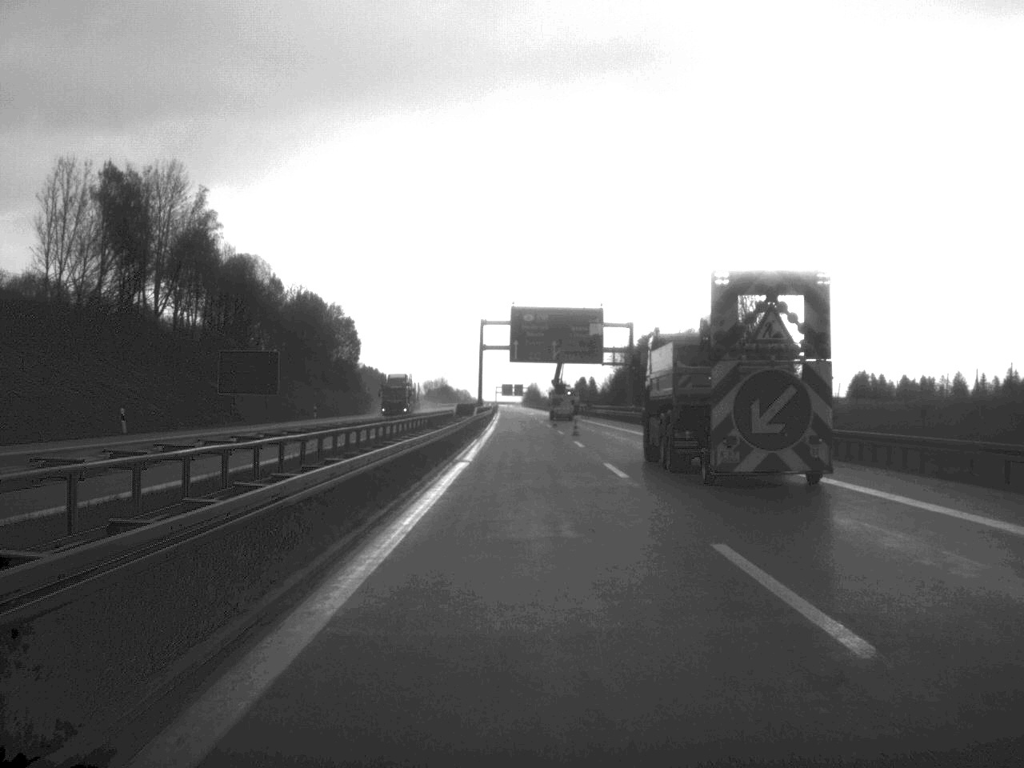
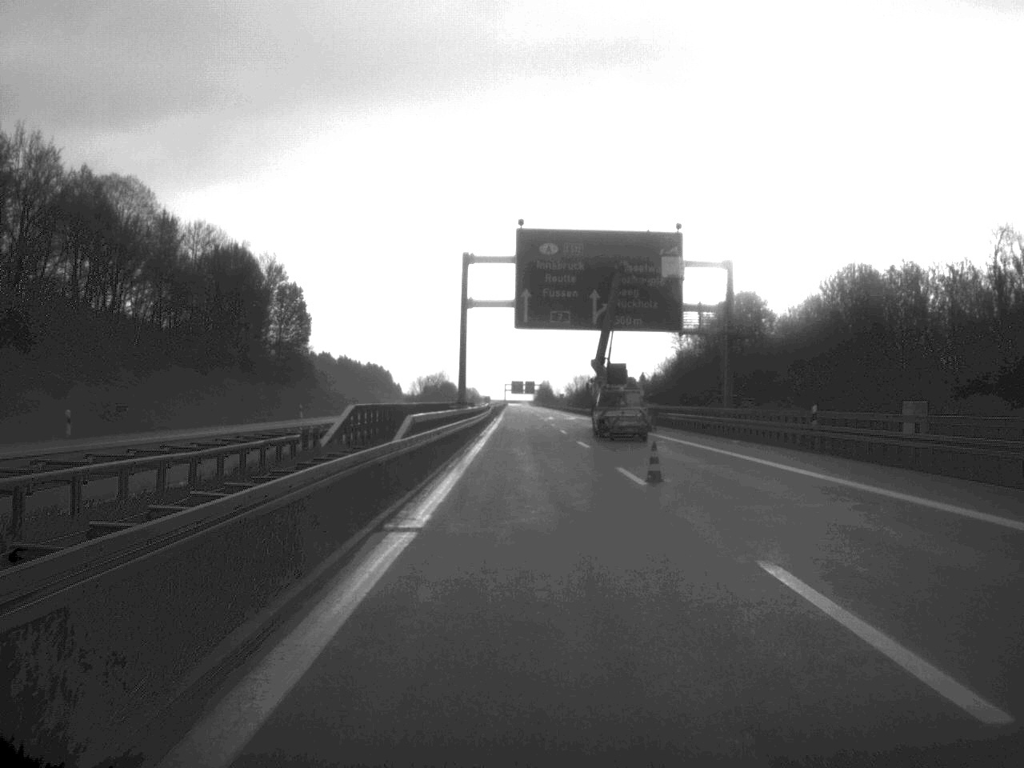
(-0.4, +55.8) m; -1°
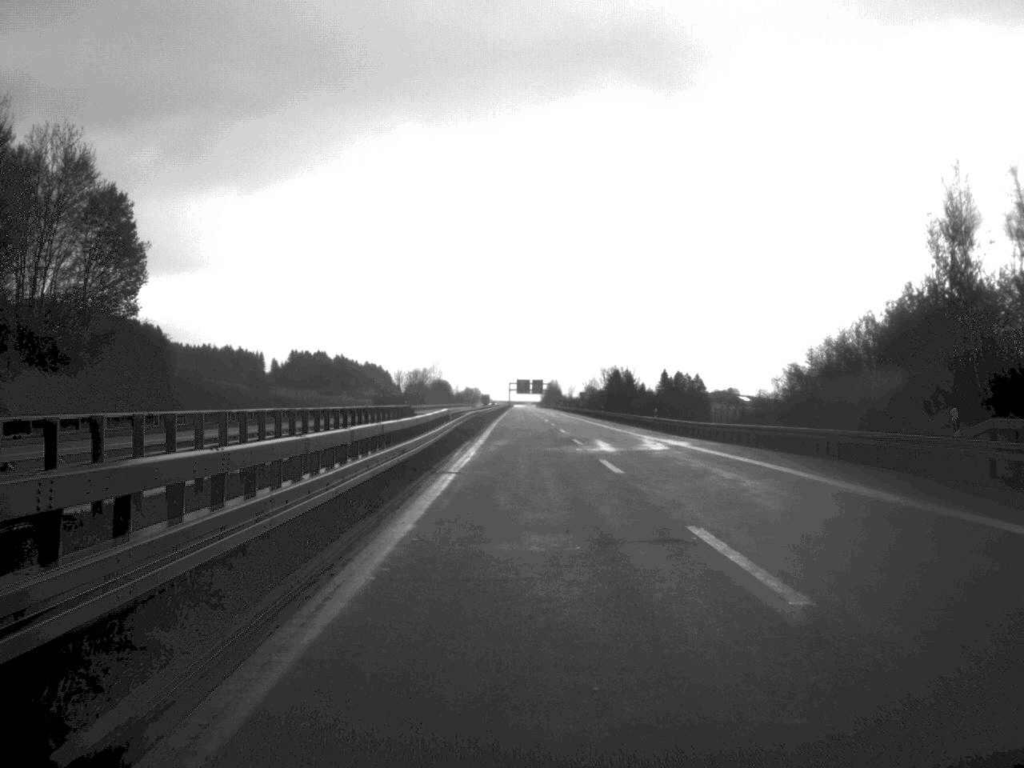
(-0.3, +67.1) m; 0°
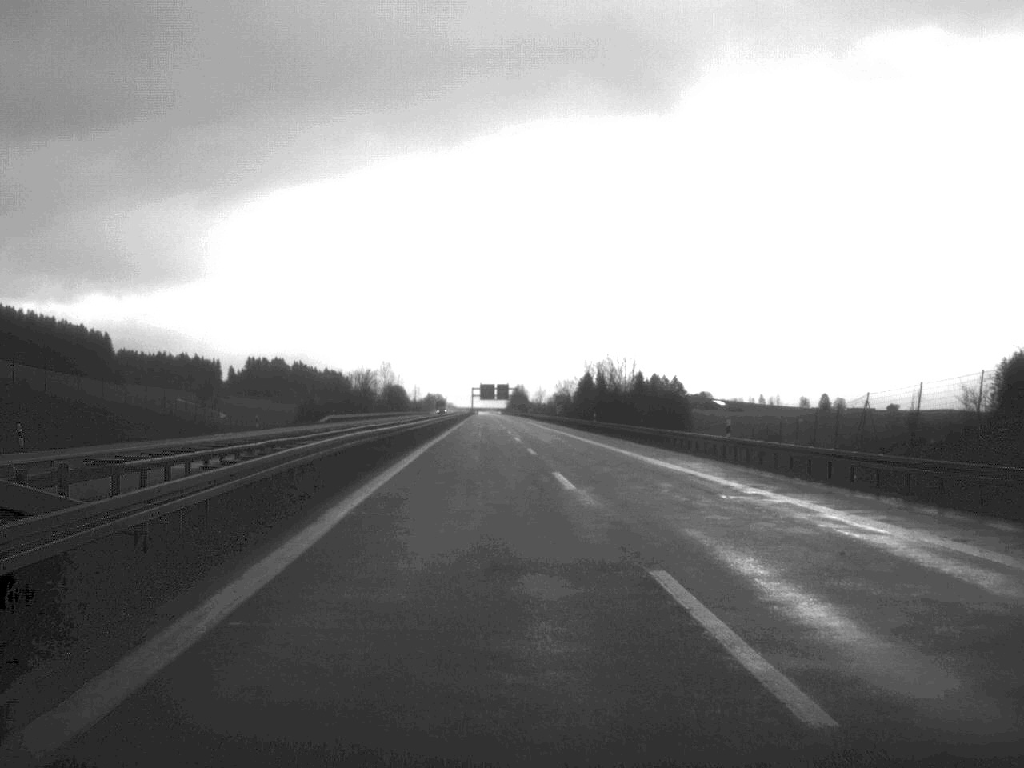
(+0.4, +38.9) m; +1°
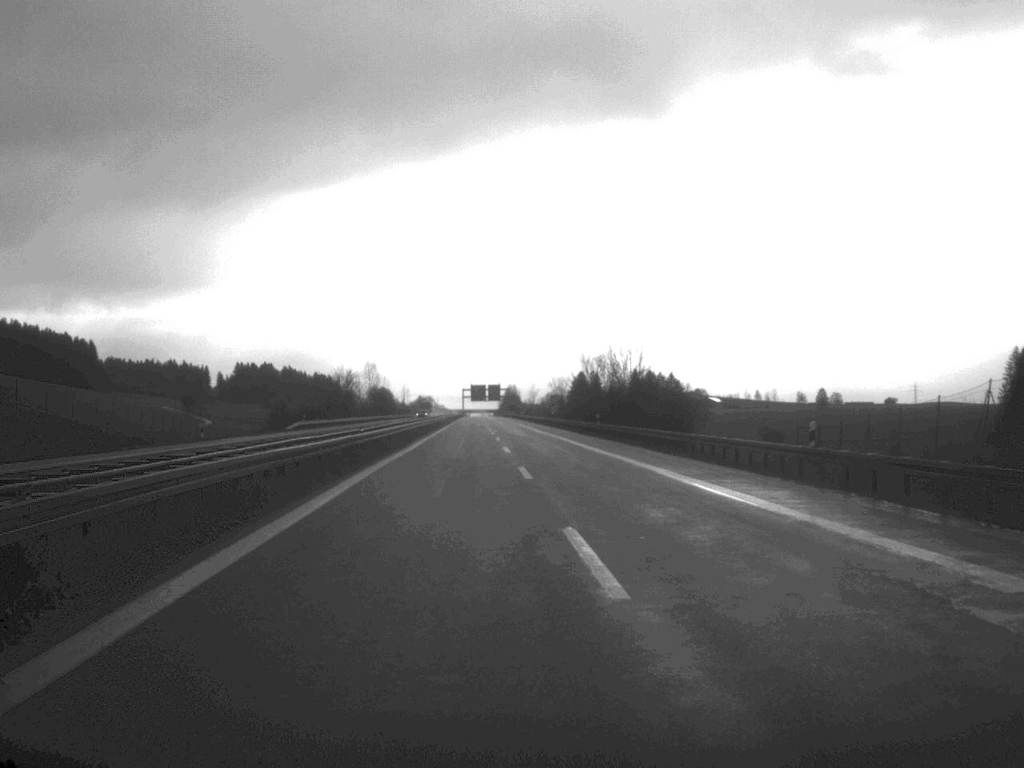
(0.0, +13.6) m; 0°
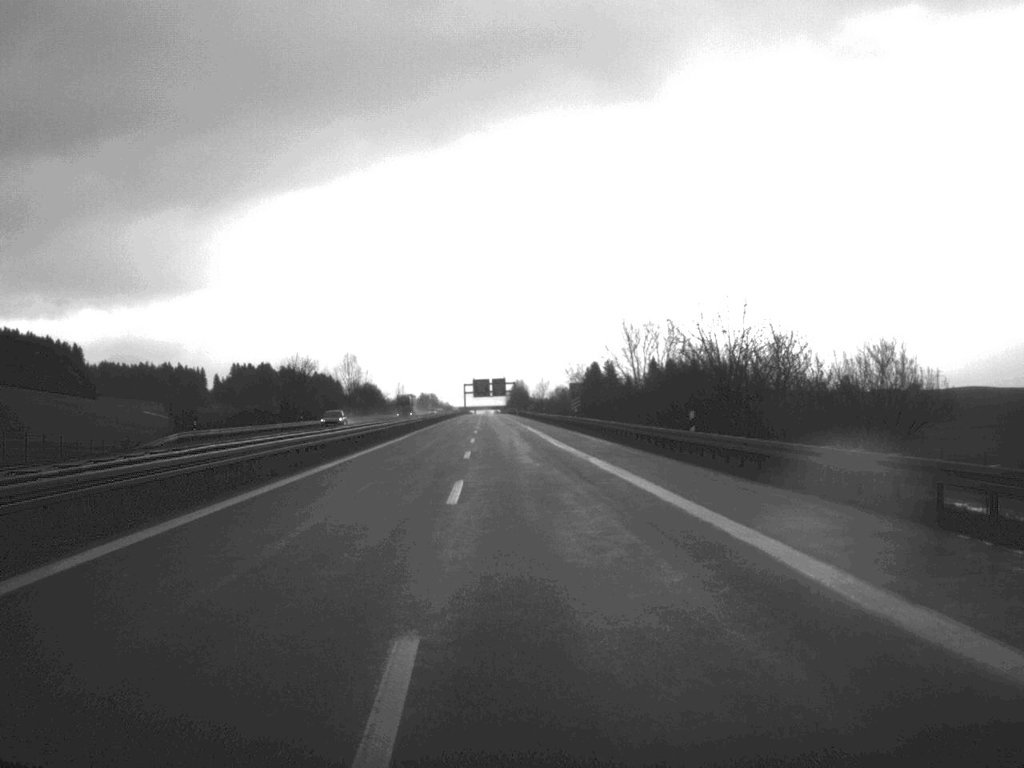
(-0.1, +43.3) m; -1°
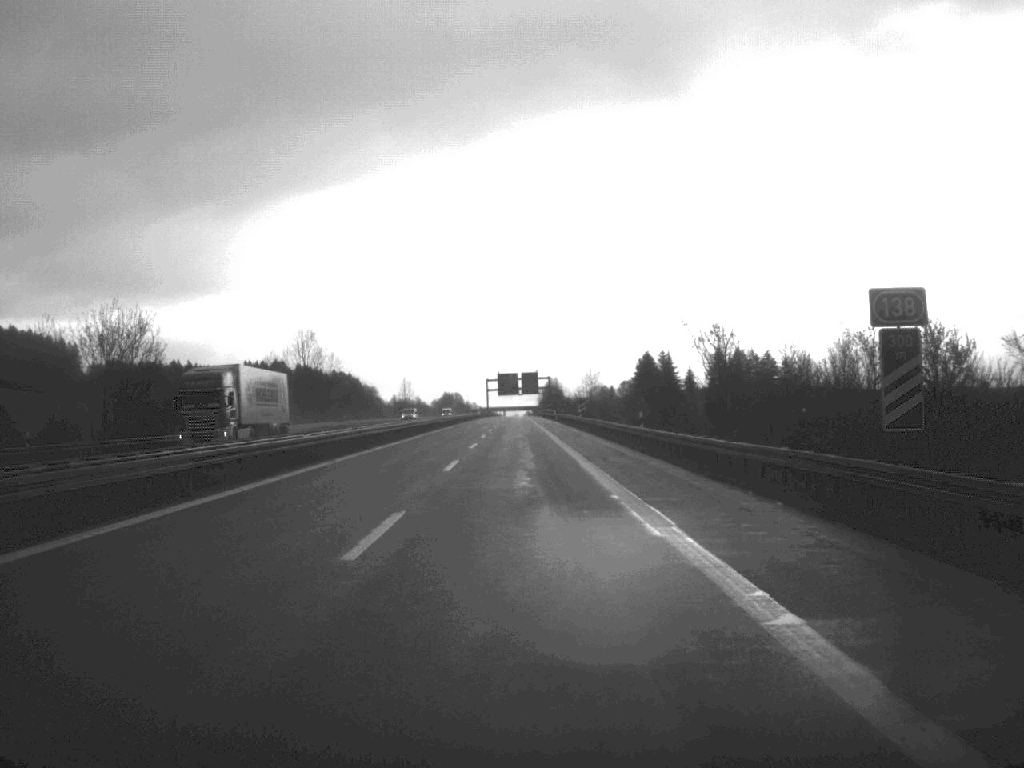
(-1.4, +78.0) m; -2°
